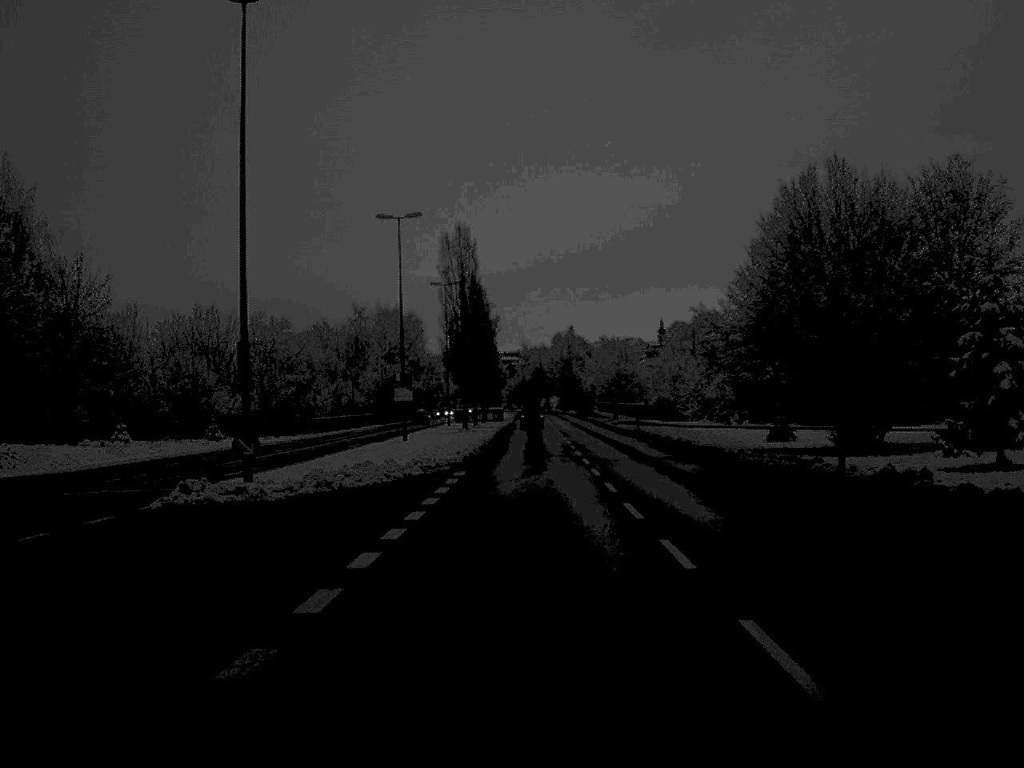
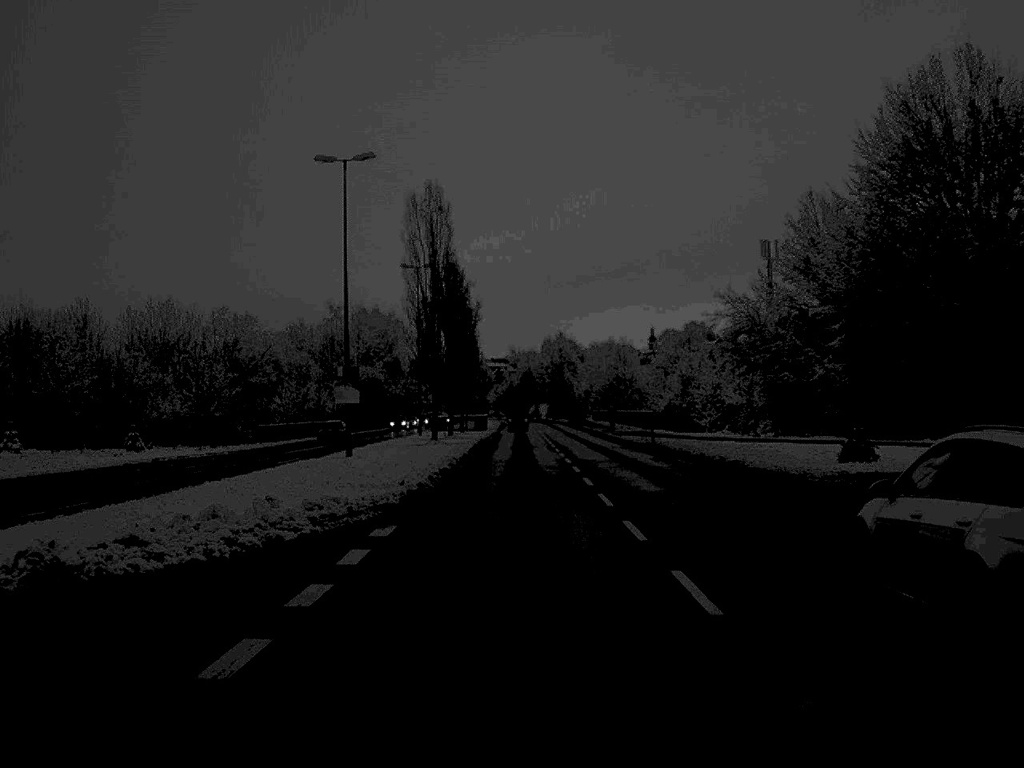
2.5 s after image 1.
(+0.1, +14.5) m; +1°
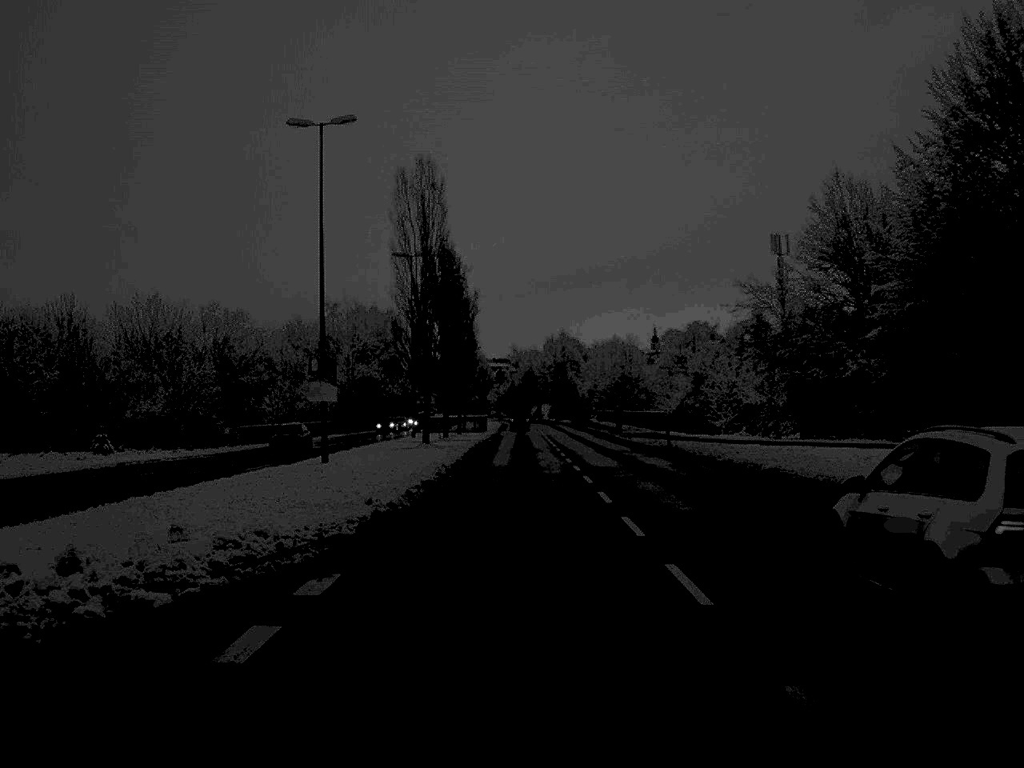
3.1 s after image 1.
(0.0, +5.6) m; 0°
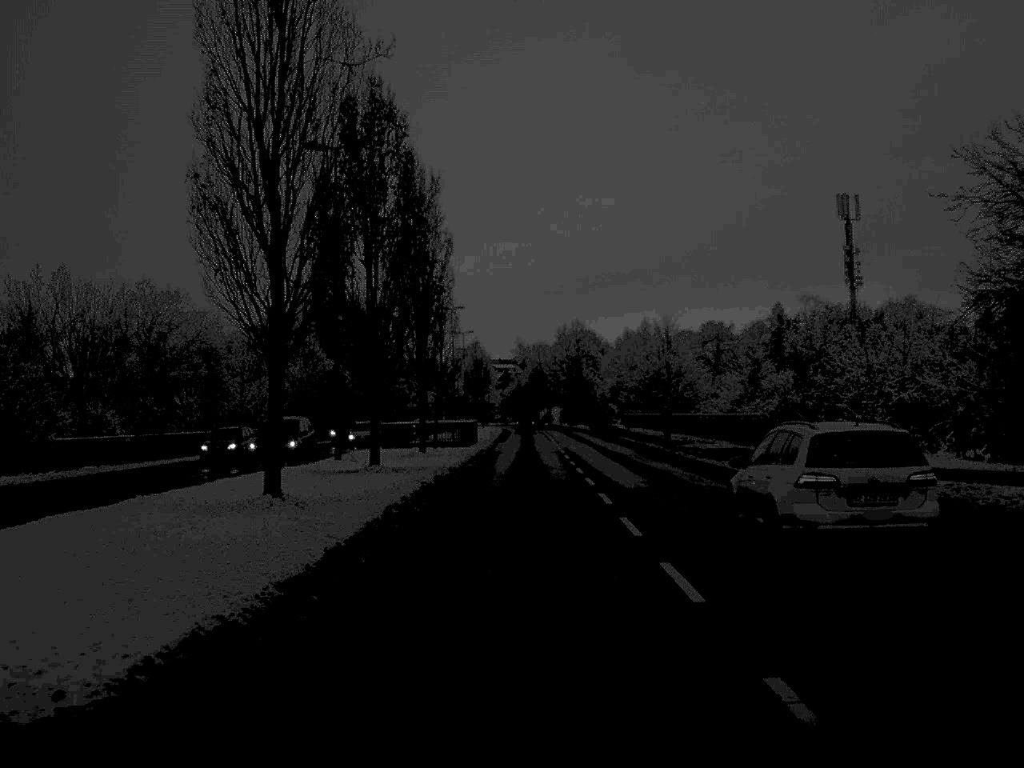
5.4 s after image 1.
(0.0, +29.8) m; 0°
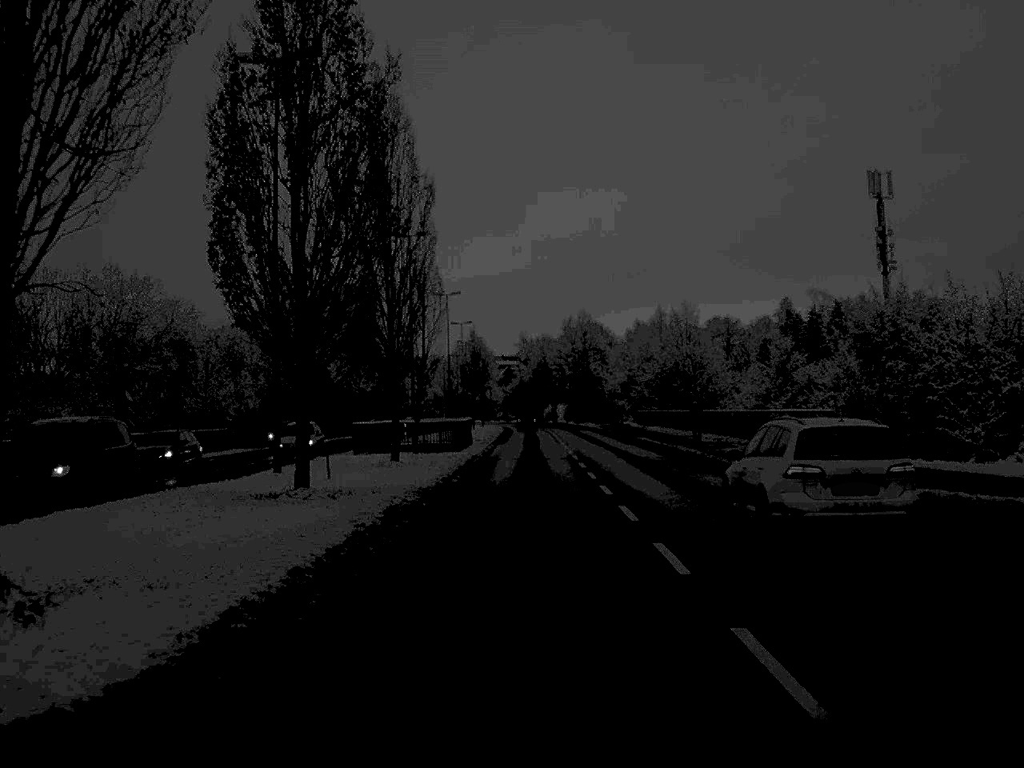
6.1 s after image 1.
(0.0, +10.4) m; 0°
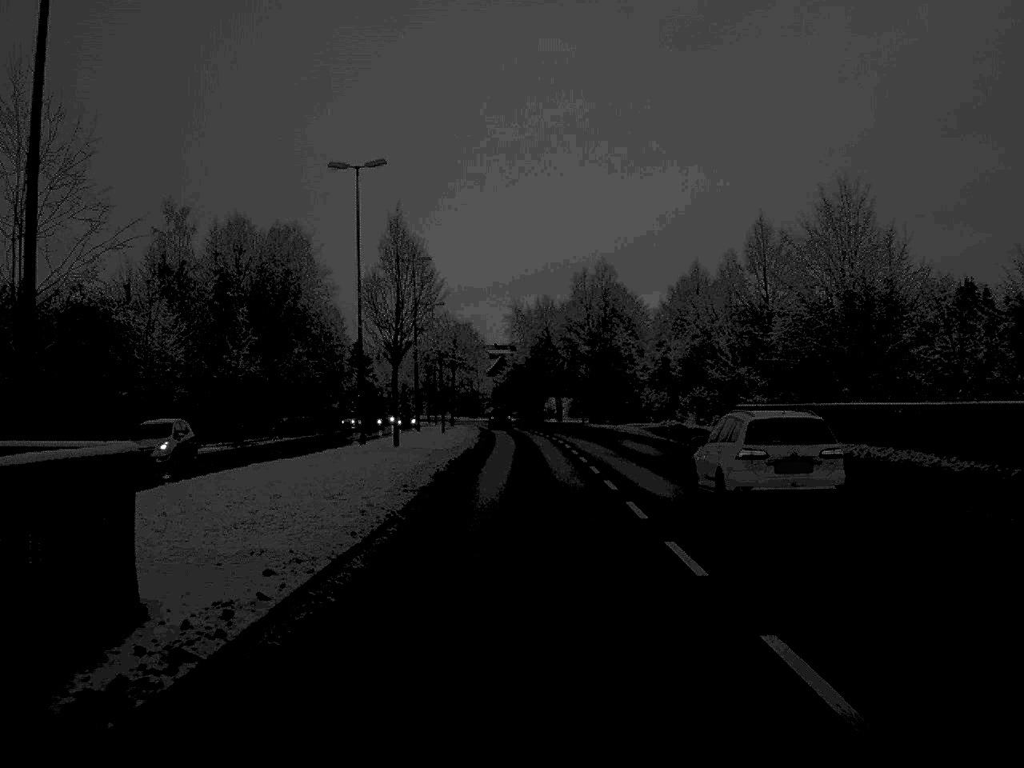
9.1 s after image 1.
(+0.1, +48.5) m; 0°
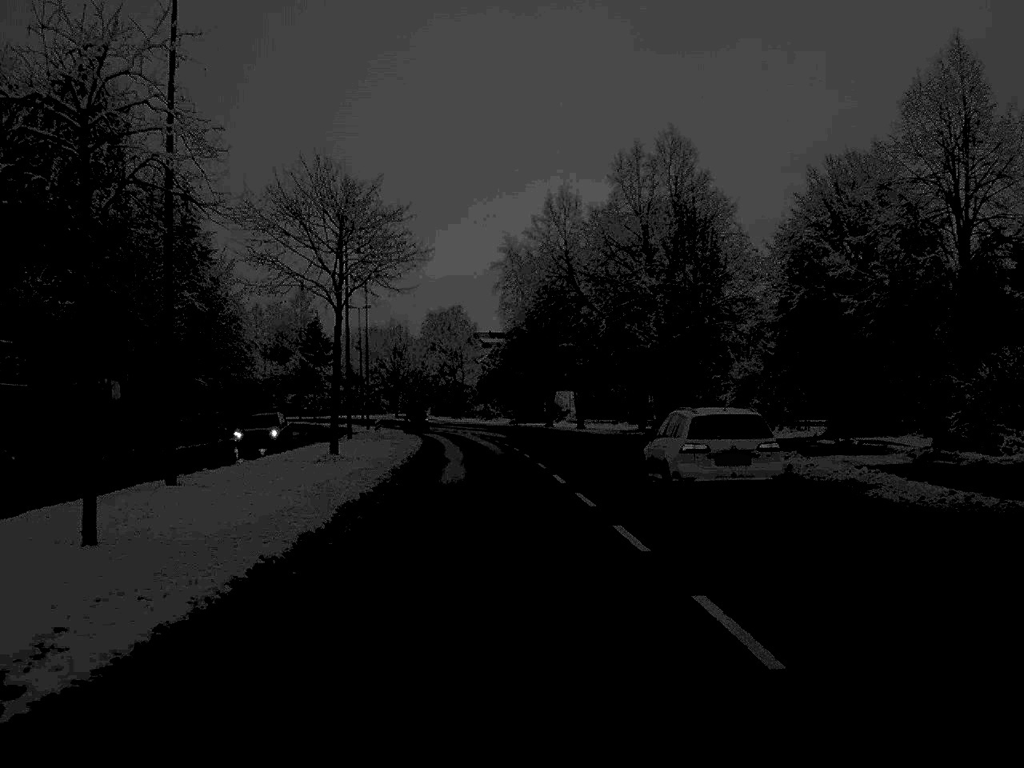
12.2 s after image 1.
(-0.1, +52.1) m; 0°
